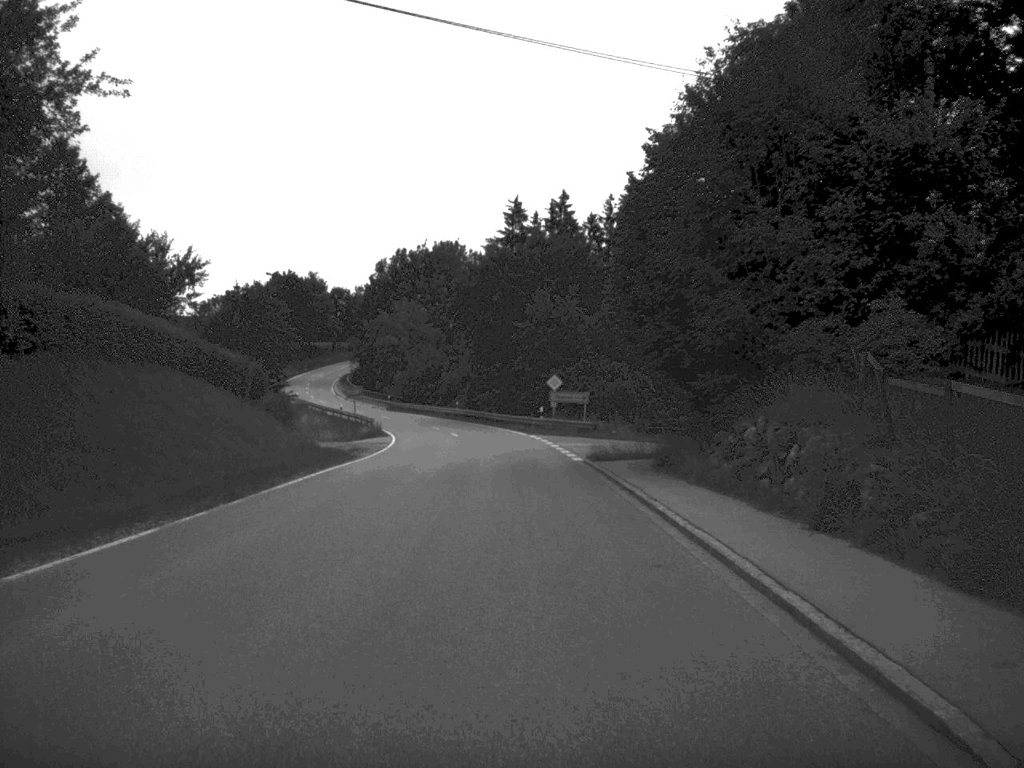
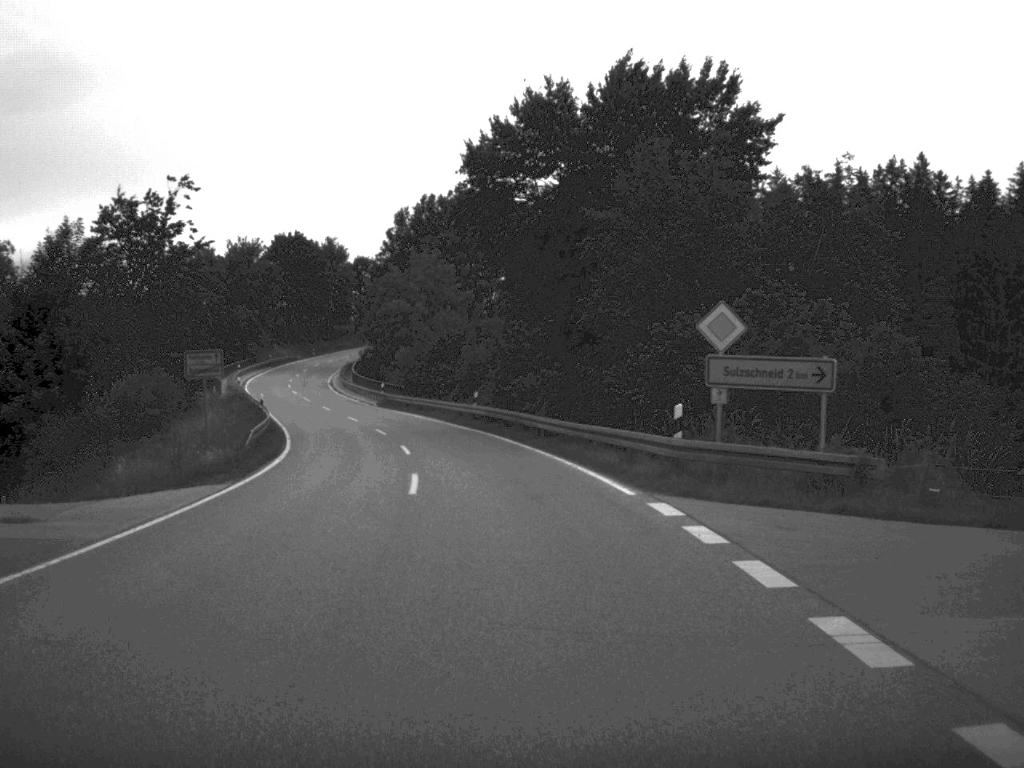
(-0.7, +43.3) m; -3°
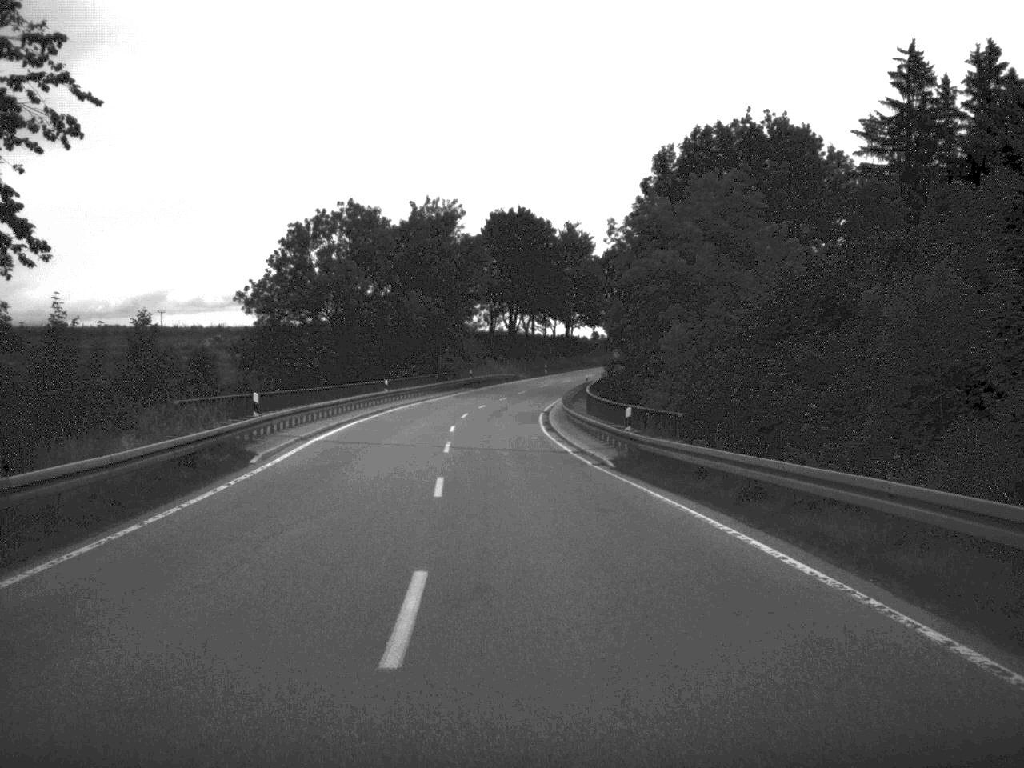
(-4.7, +47.3) m; -12°
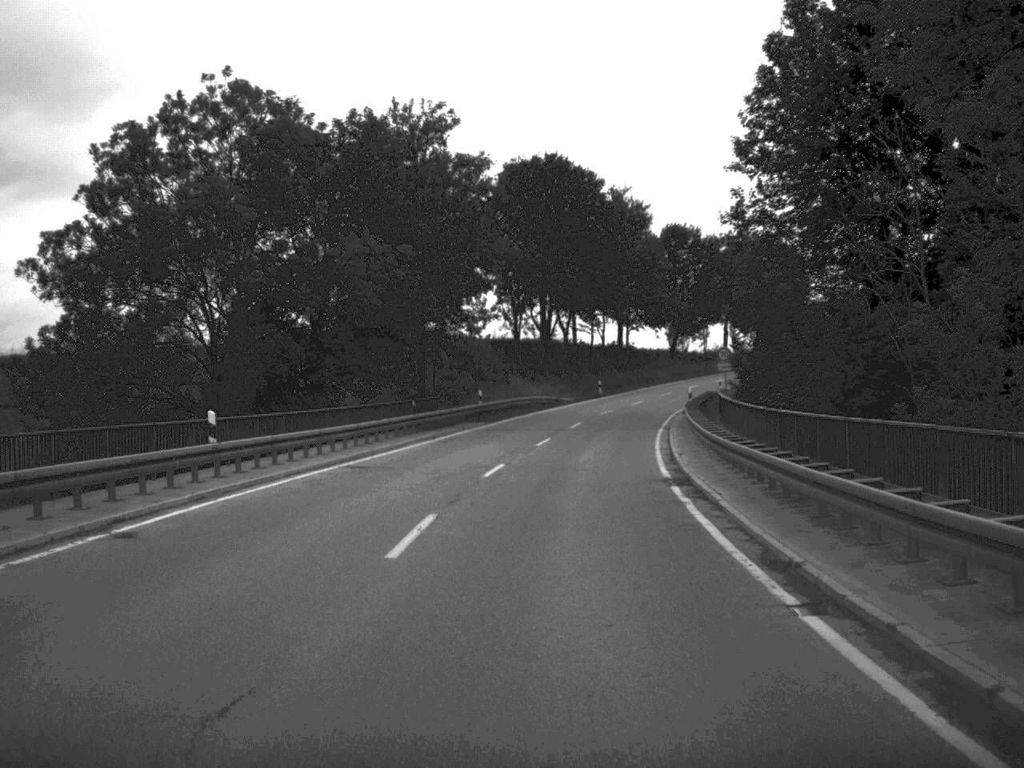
(-1.1, +42.2) m; -1°
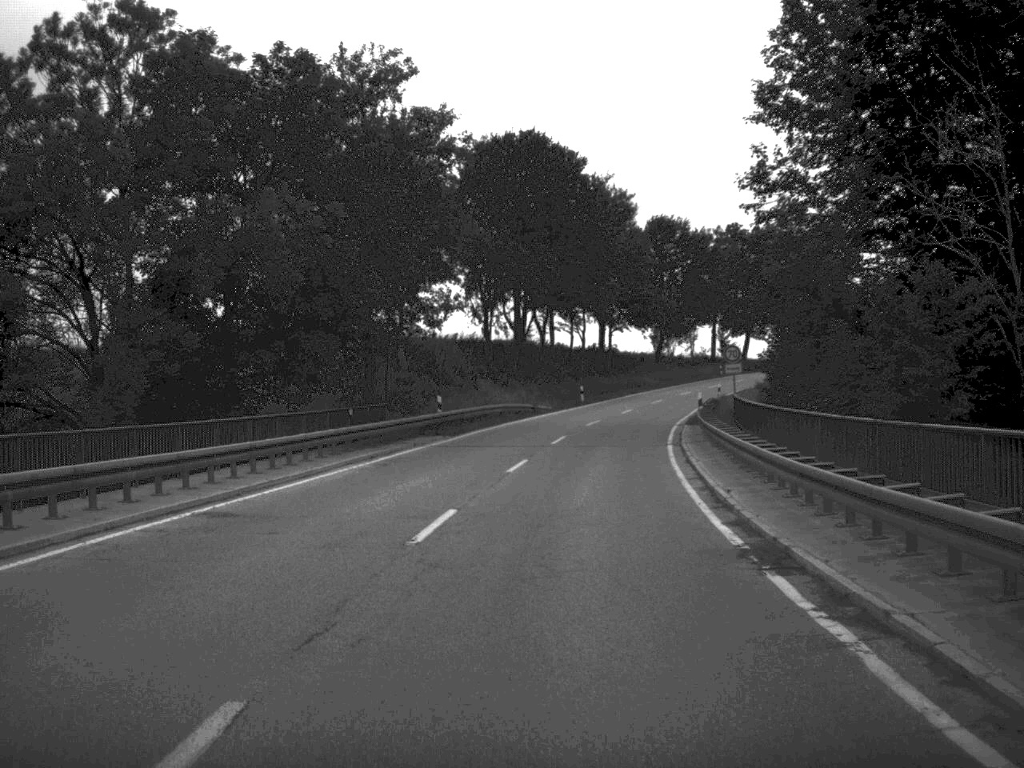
(+0.1, +10.3) m; +1°
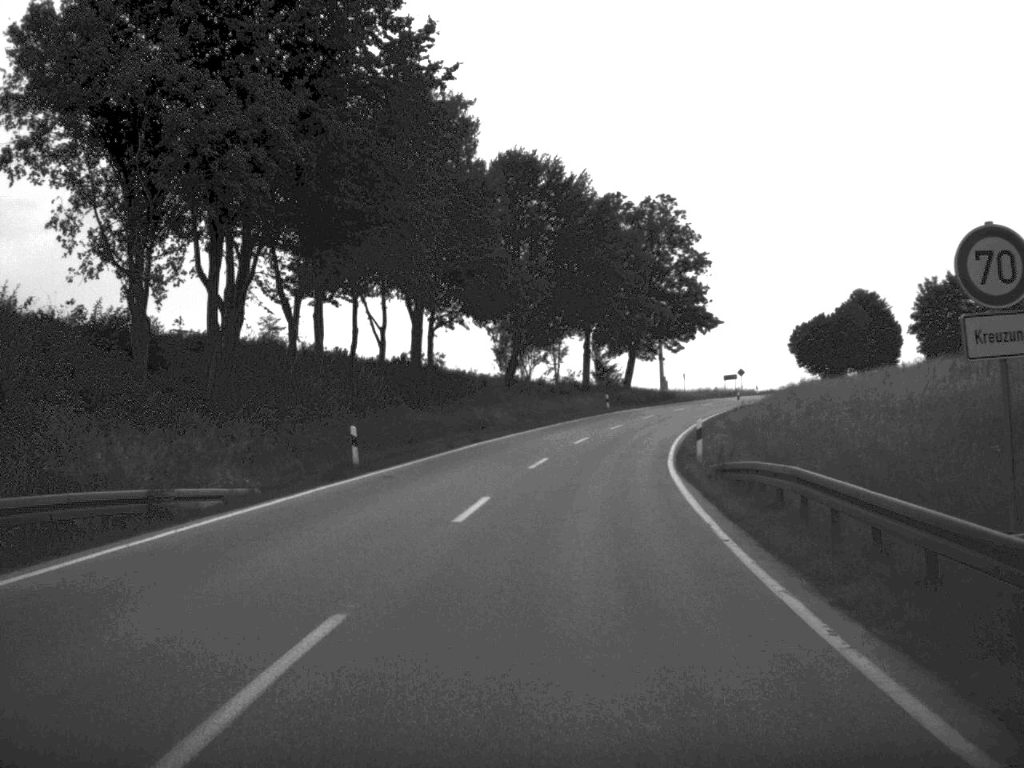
(+3.0, +43.3) m; +8°
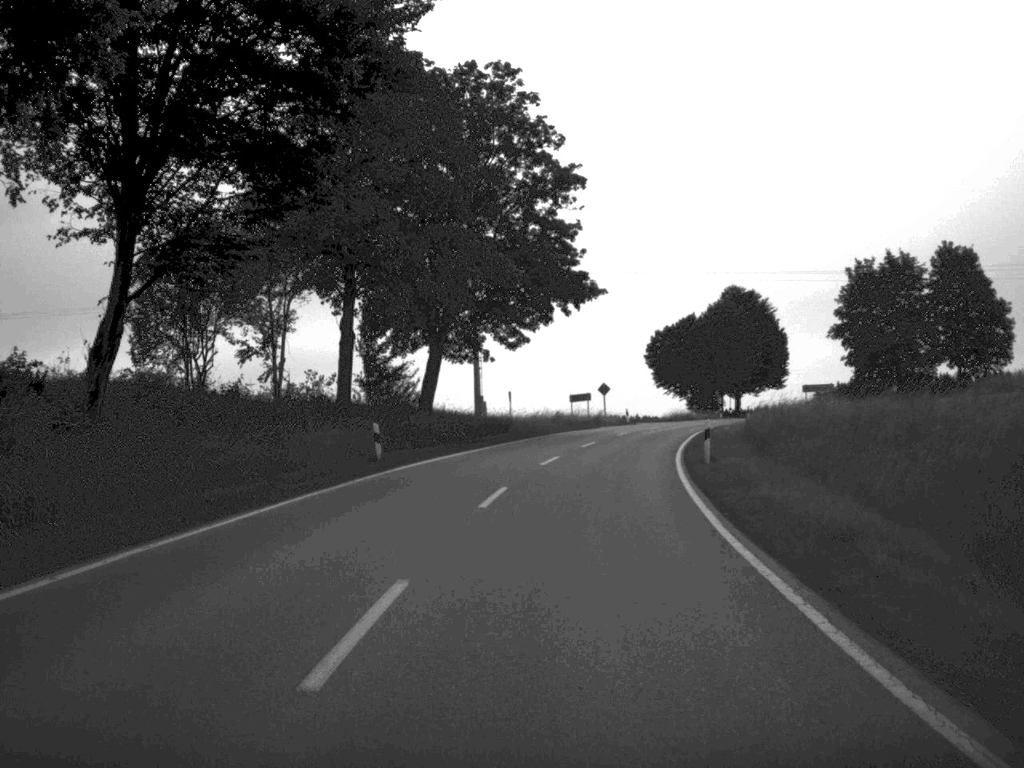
(+3.3, +44.5) m; +9°
